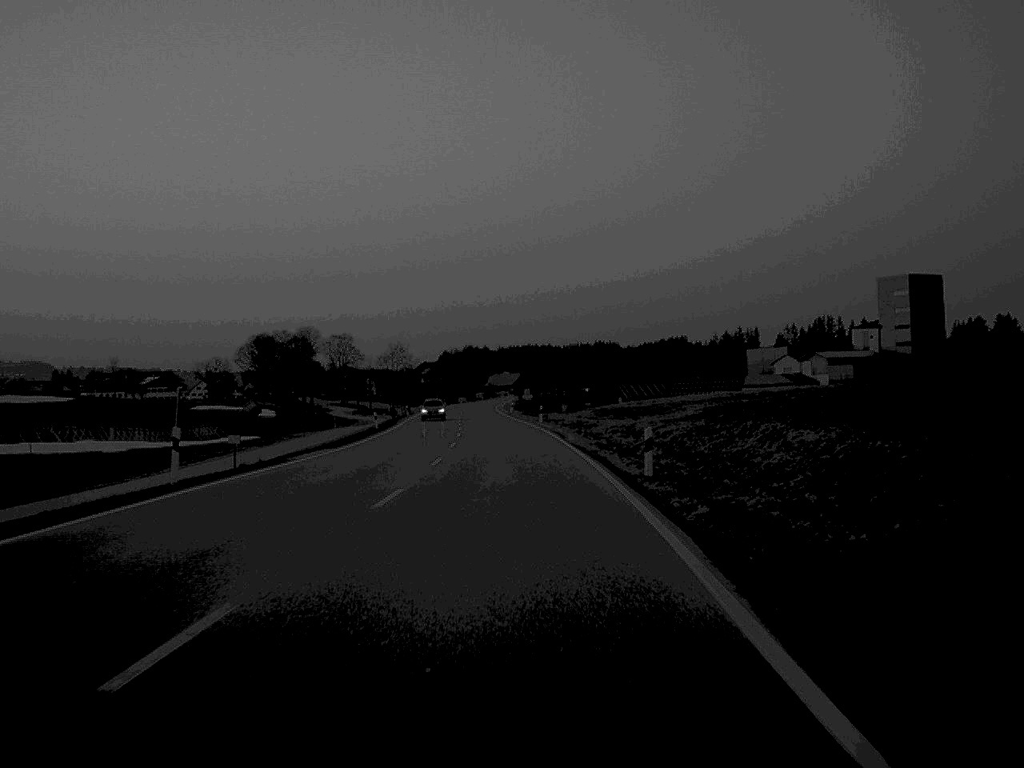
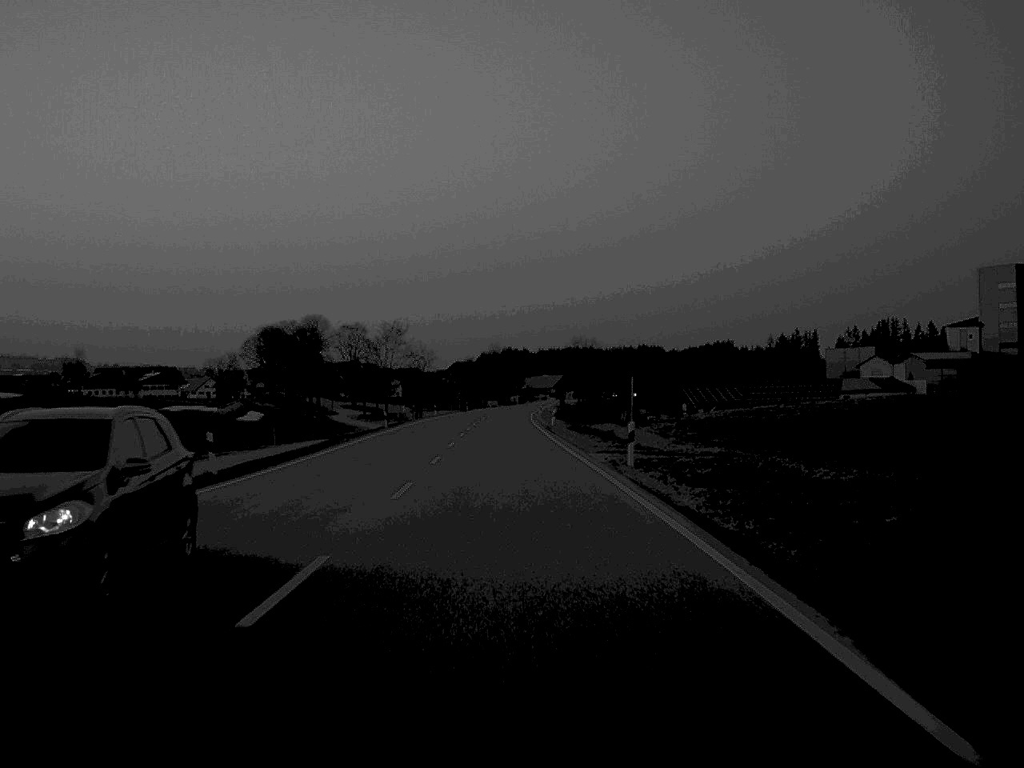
(-0.6, +45.2) m; -2°
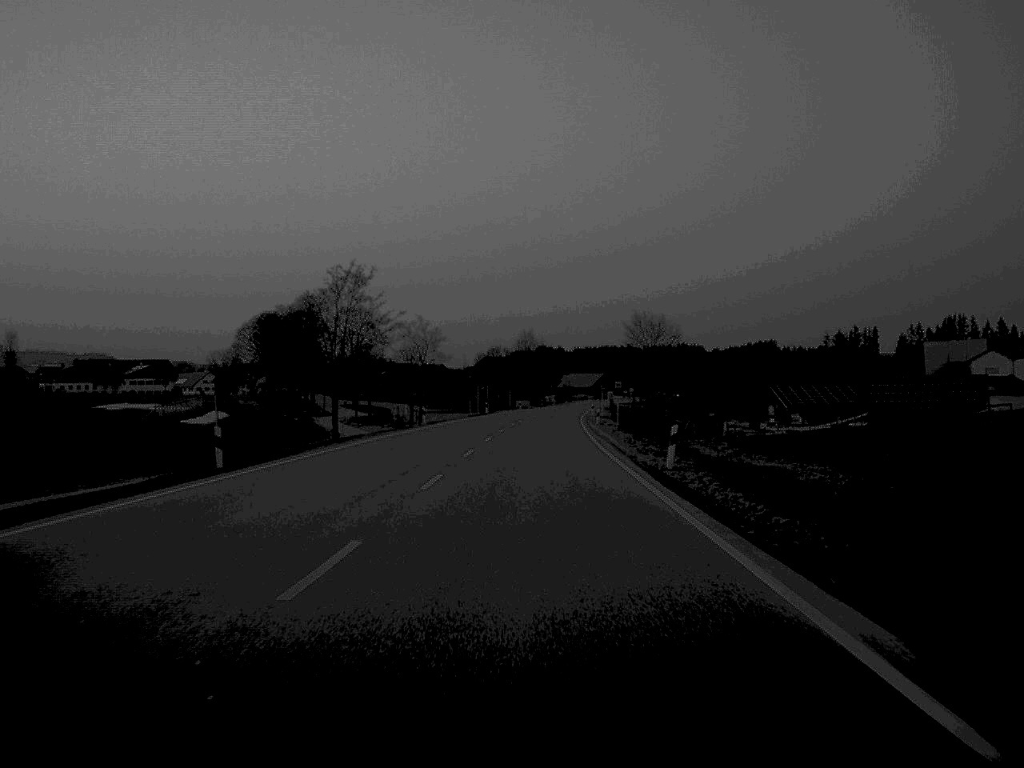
(-0.8, +46.9) m; -1°
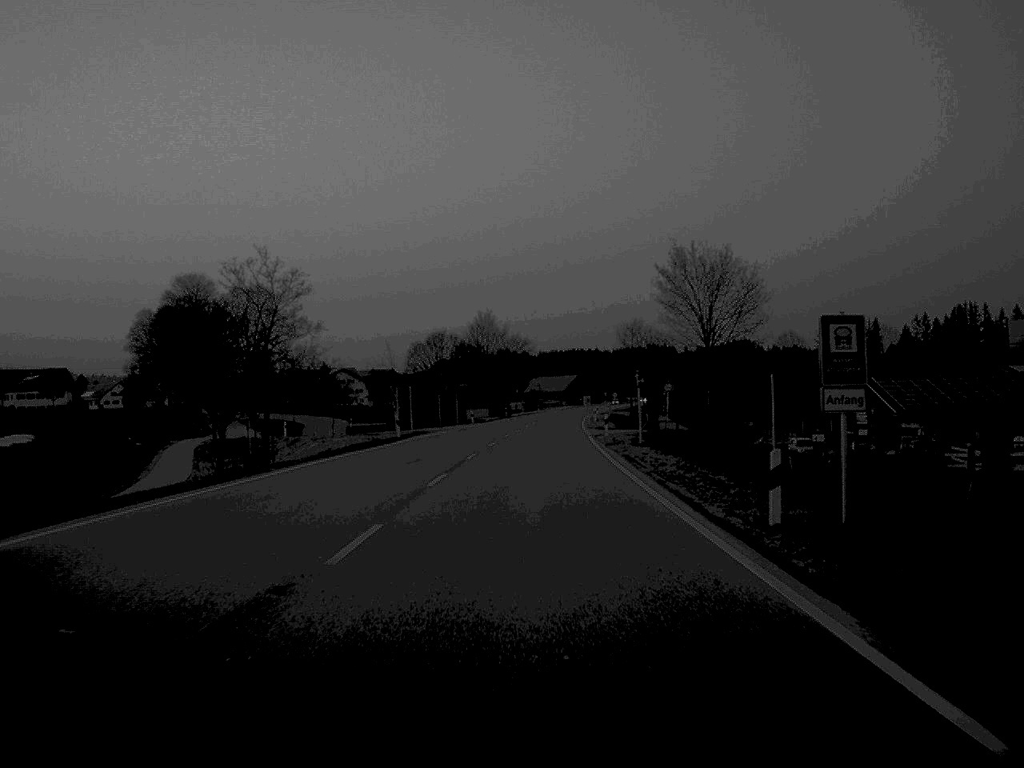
(+0.8, +57.1) m; +2°
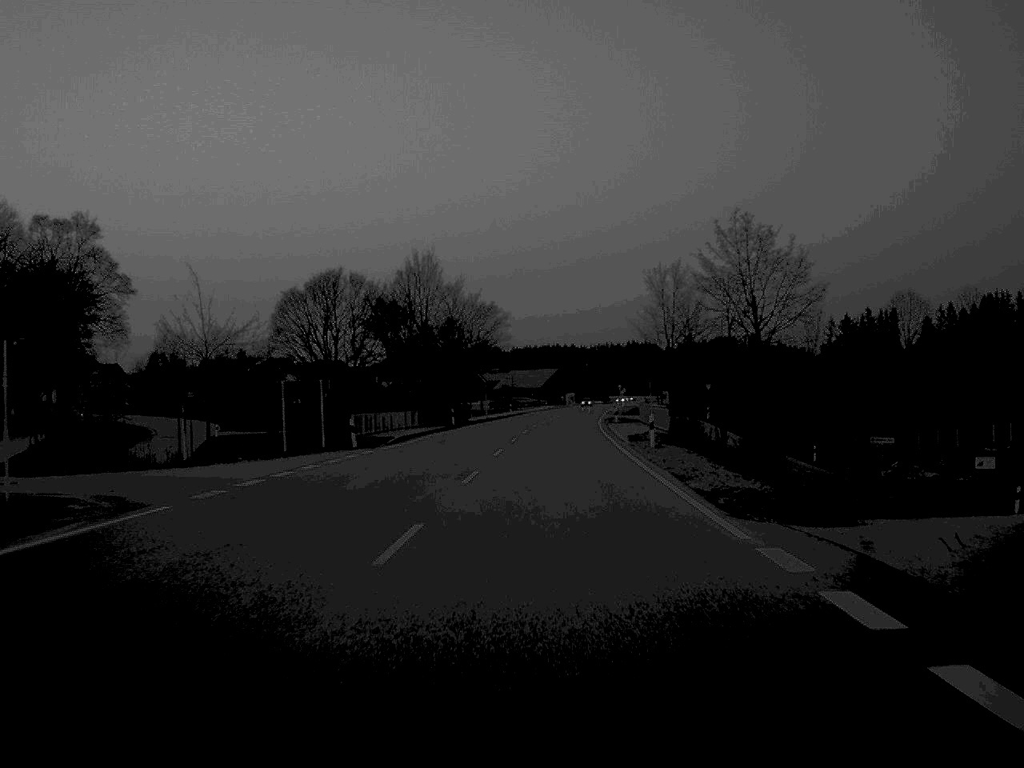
(+0.7, +59.6) m; +1°
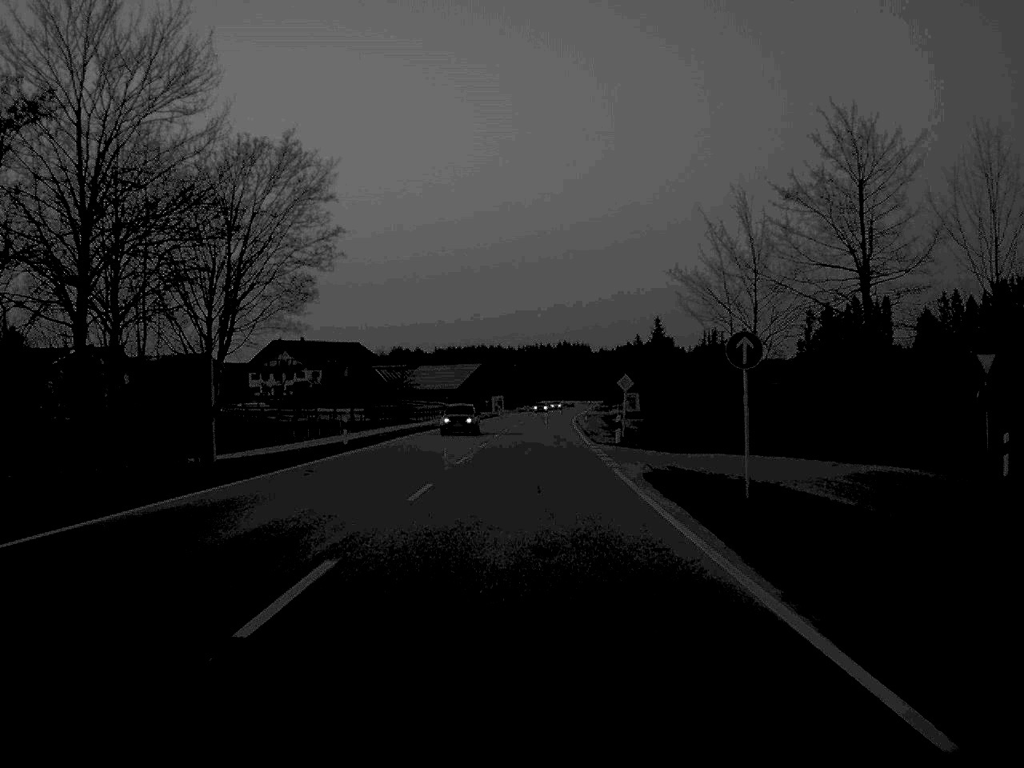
(+2.5, +75.4) m; +3°
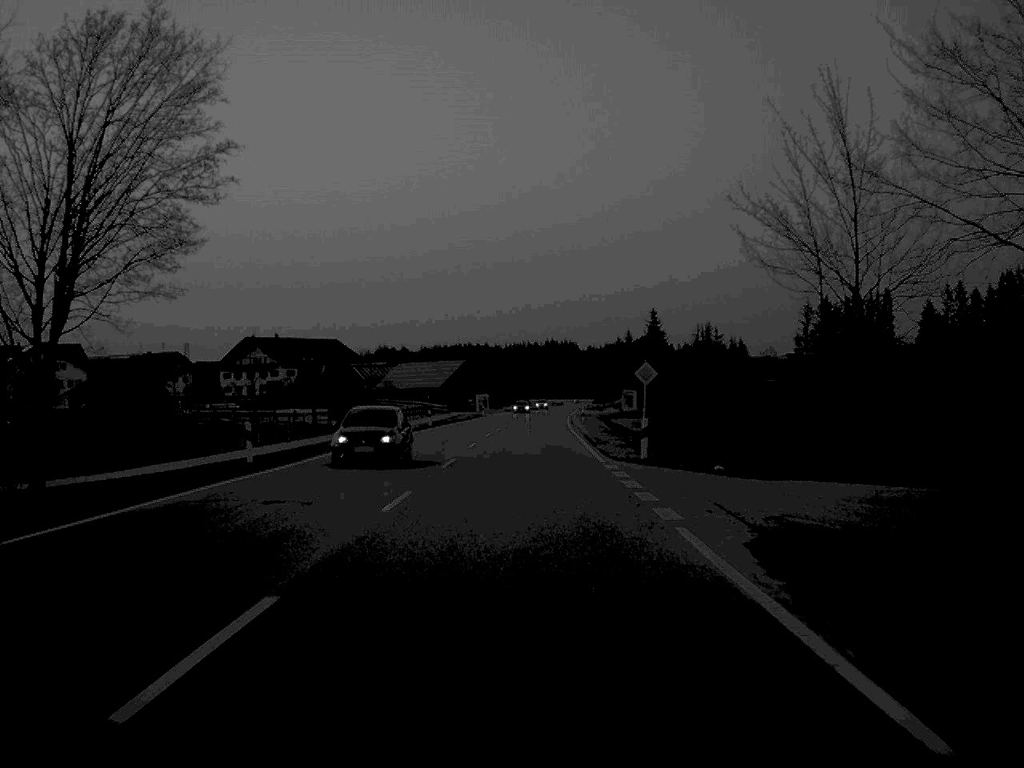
(+0.1, +14.4) m; +1°
